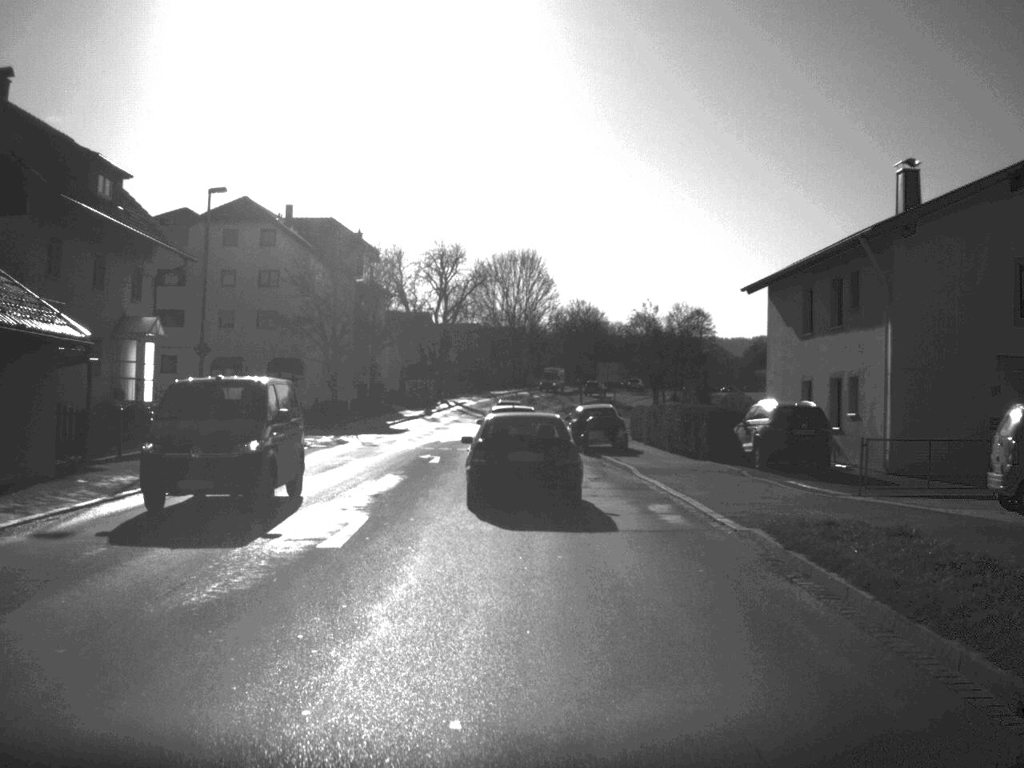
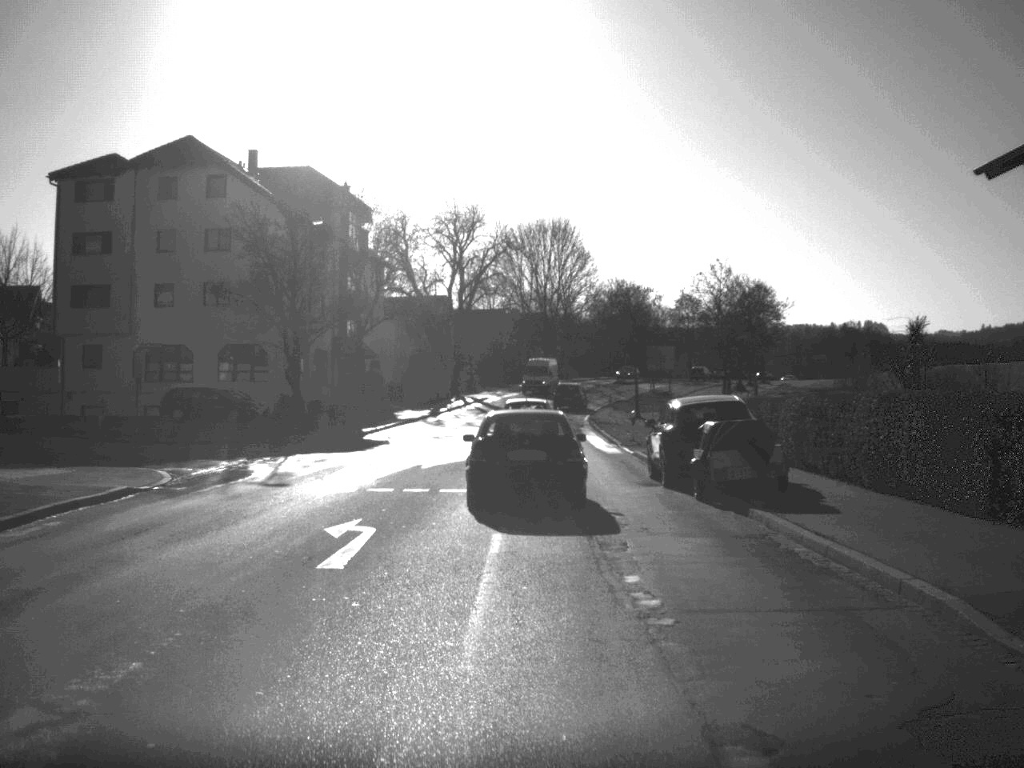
(-0.2, +21.8) m; -2°
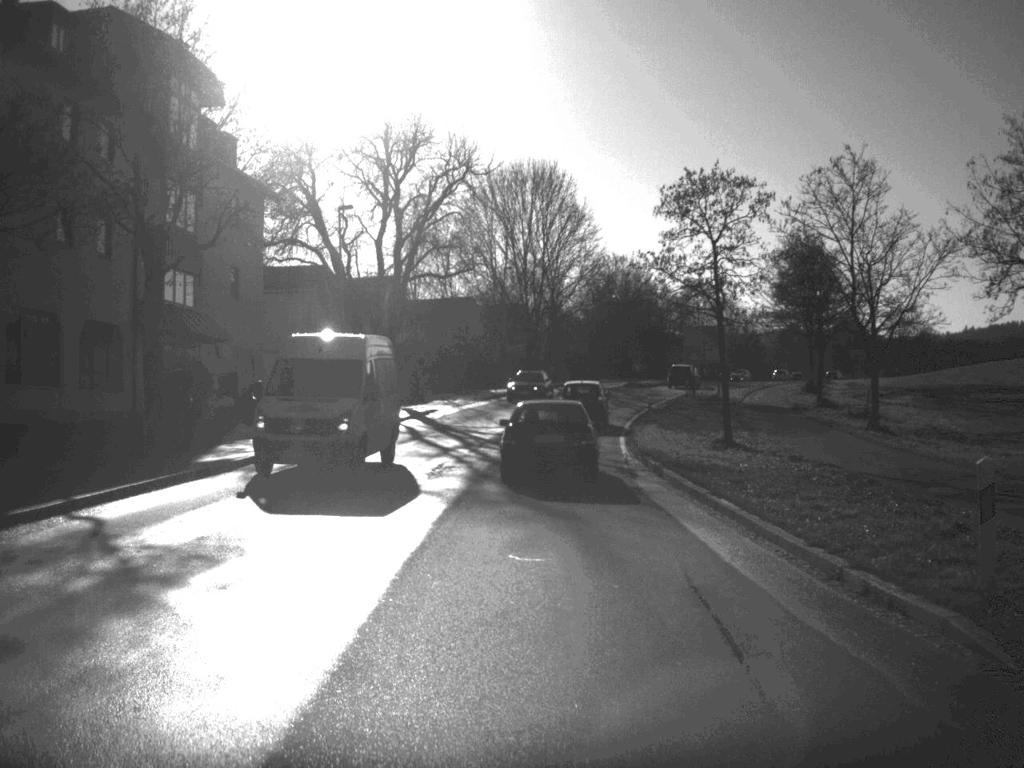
(+0.1, +34.6) m; +1°
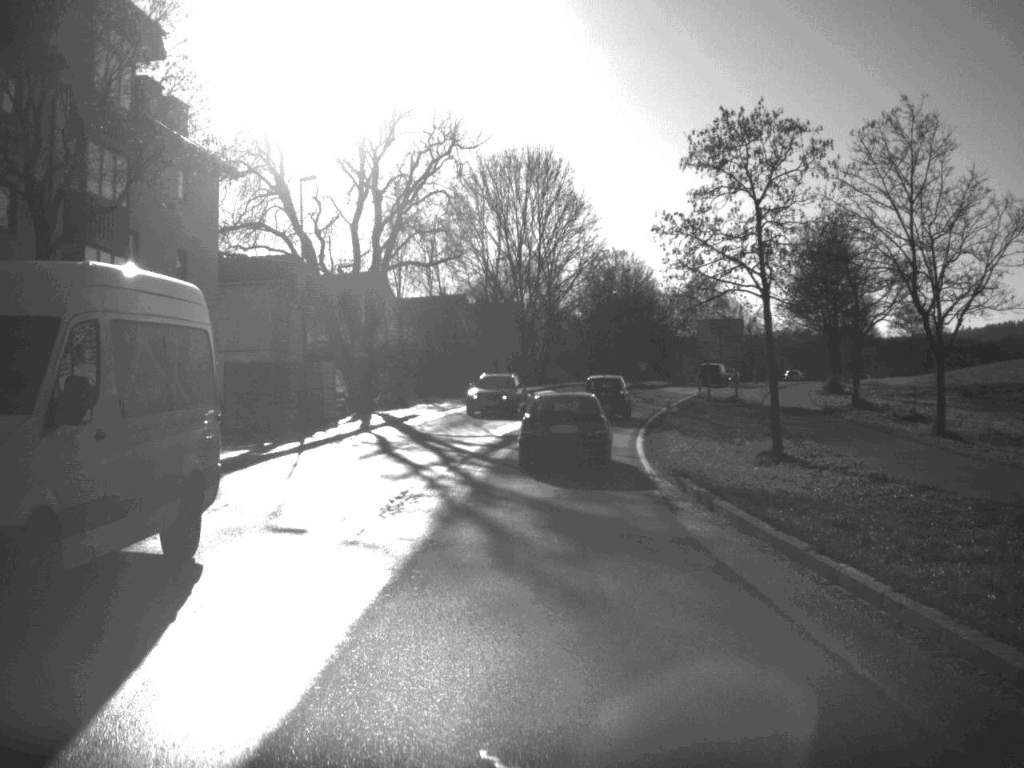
(0.0, +7.0) m; 0°
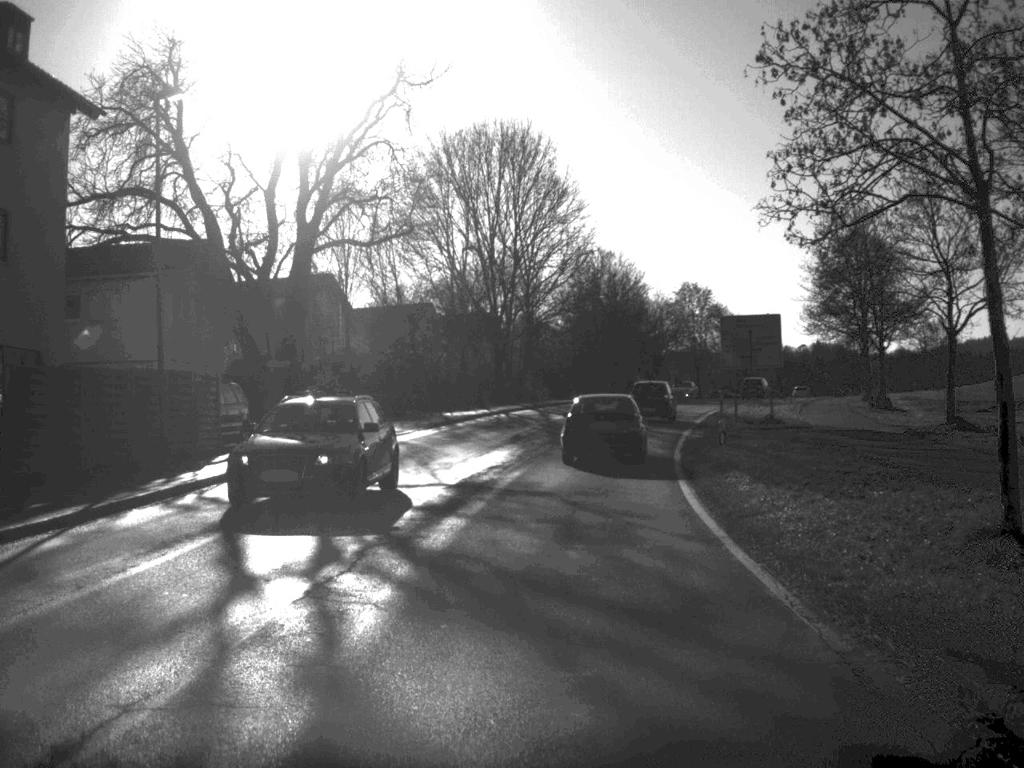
(+0.1, +13.7) m; +1°
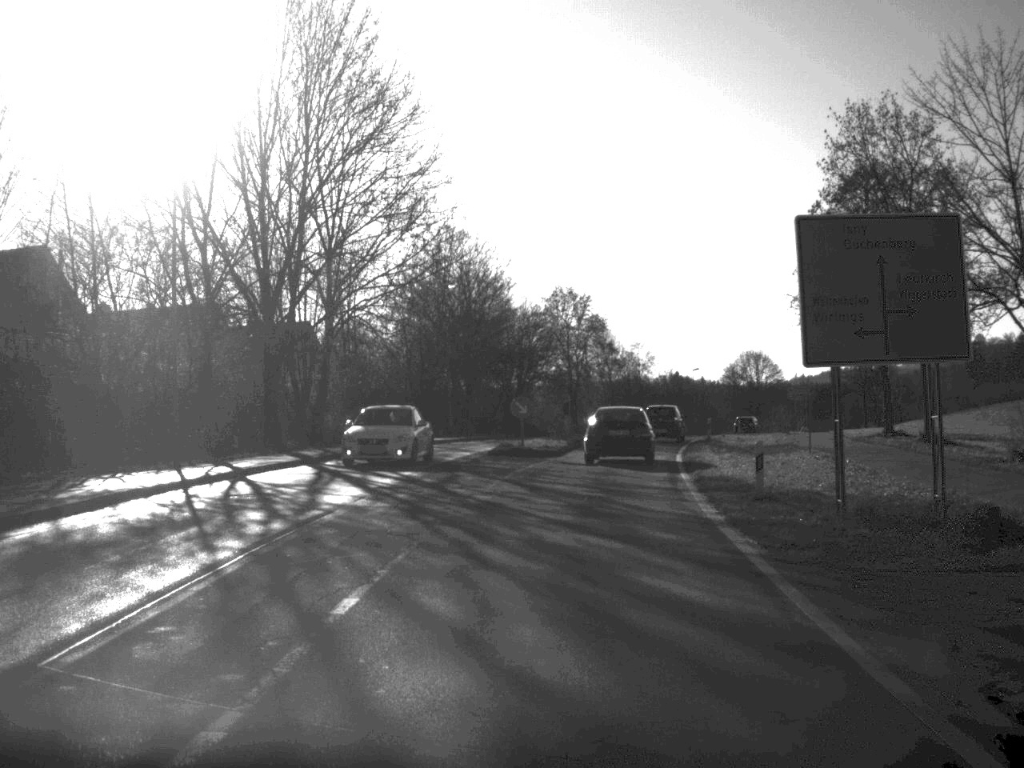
(+1.6, +30.6) m; +7°
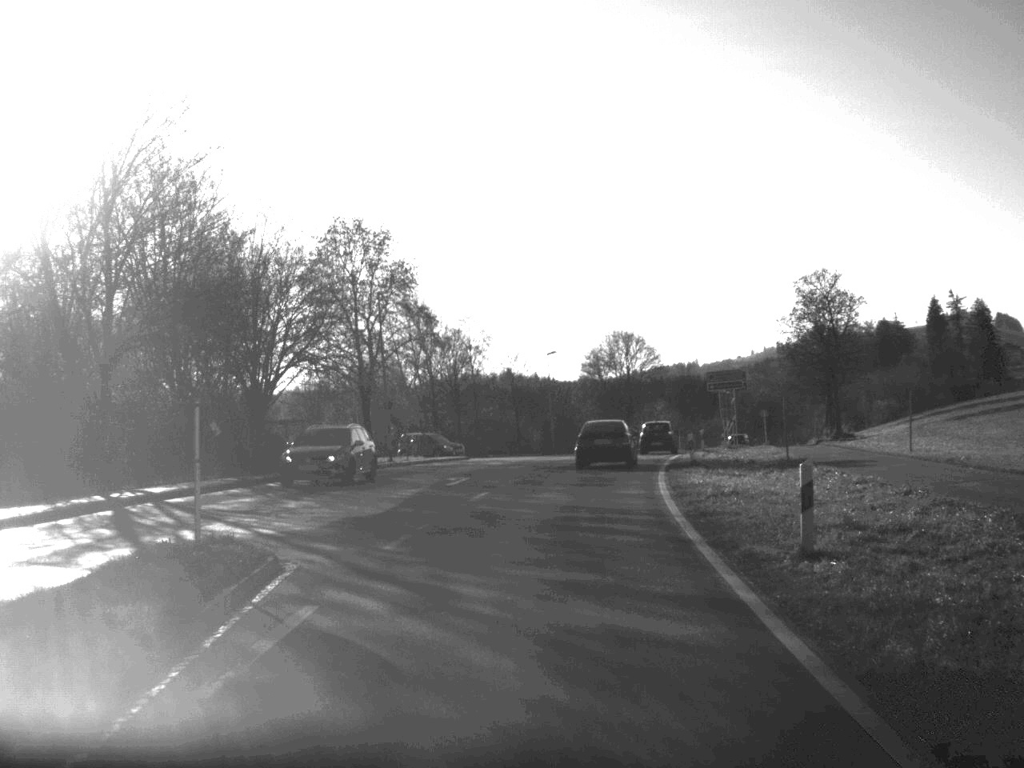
(+3.1, +41.1) m; +8°
